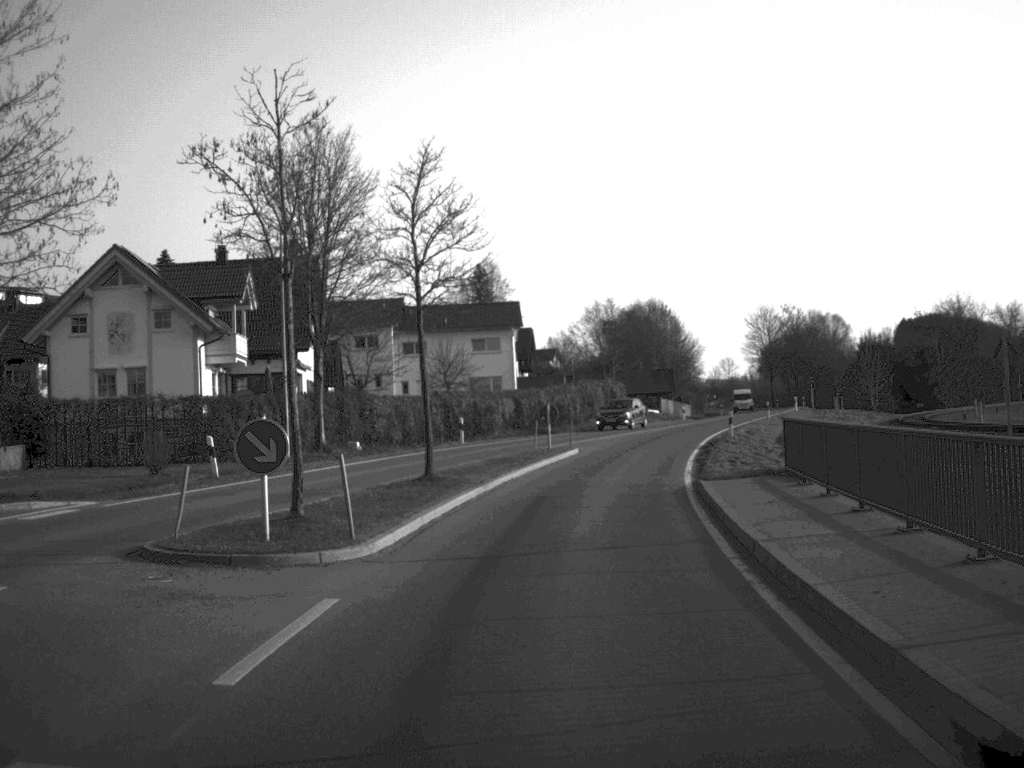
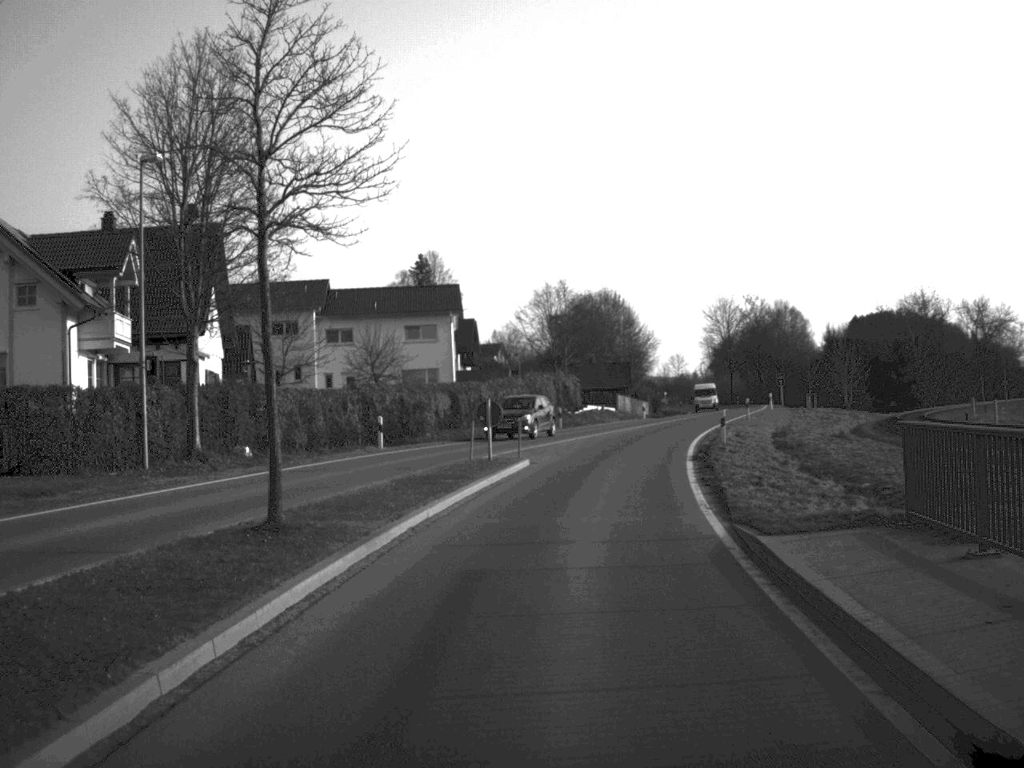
(+0.2, +10.1) m; +3°
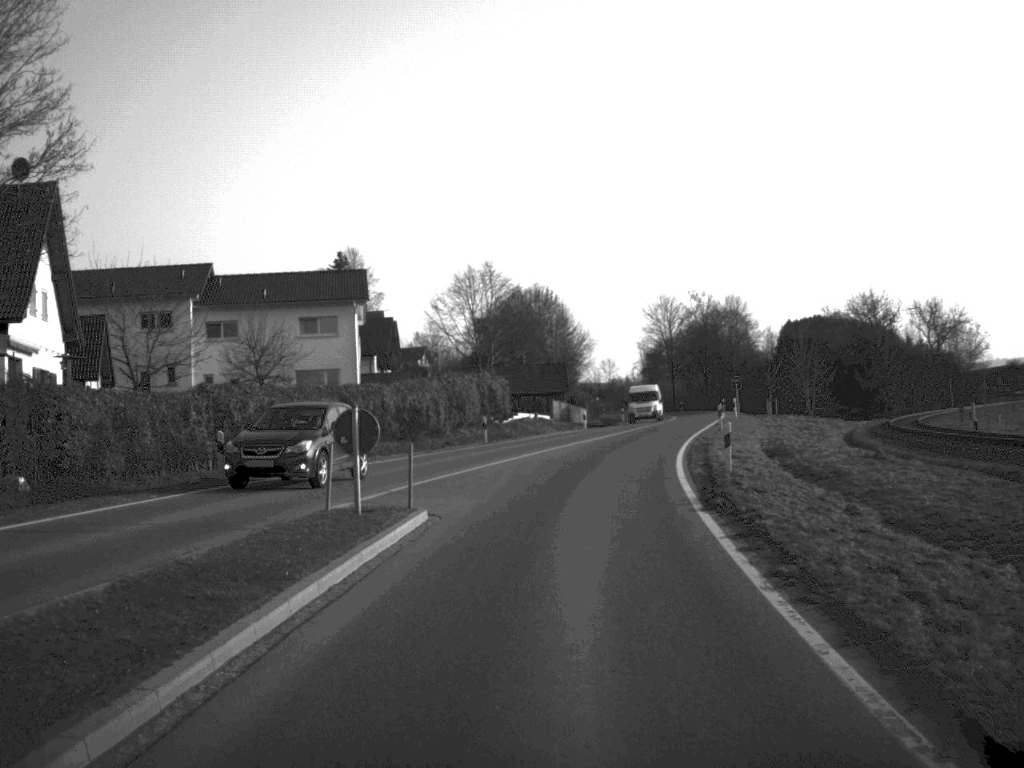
(+0.3, +12.2) m; +3°
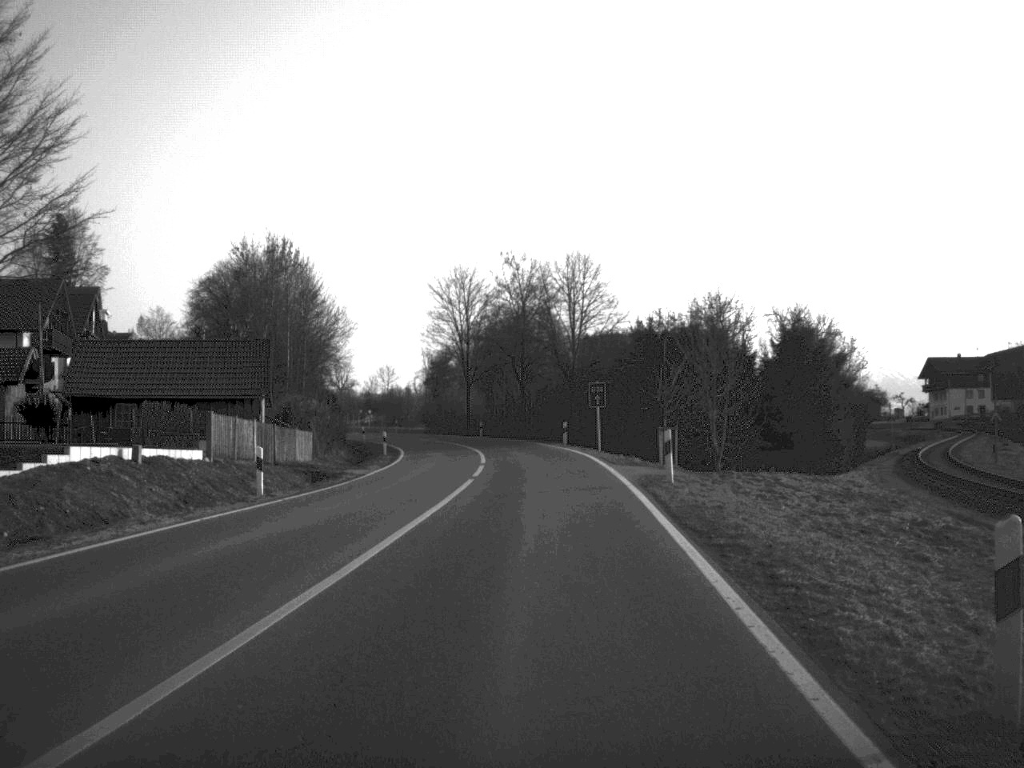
(+3.9, +42.1) m; +10°
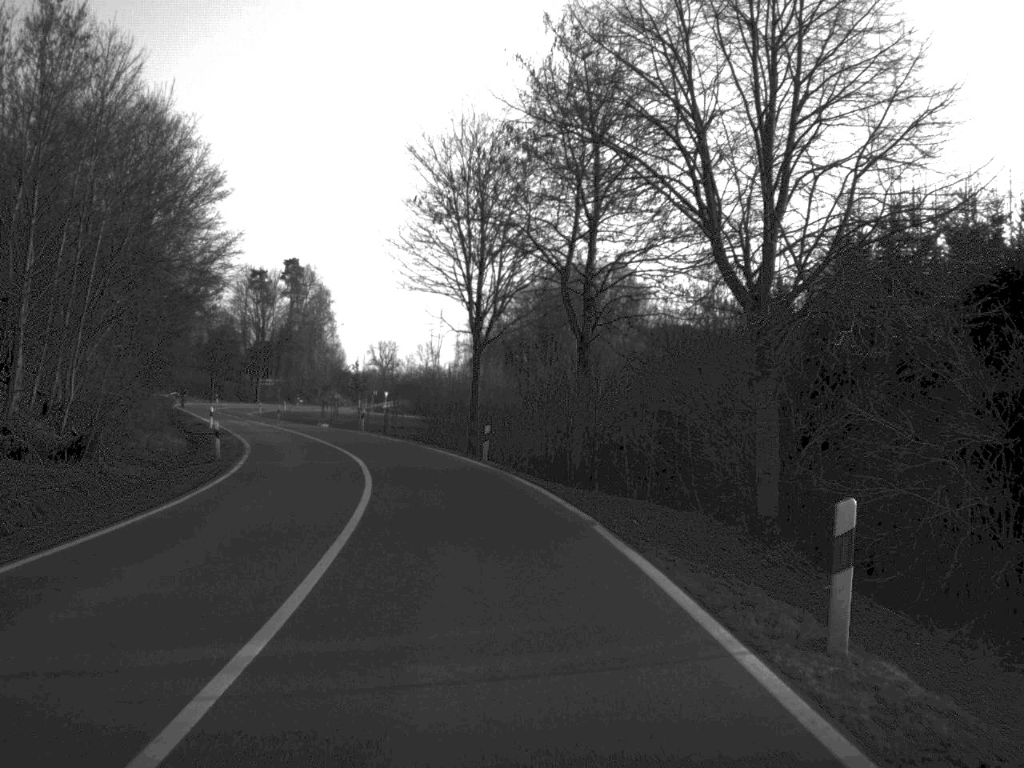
(-0.1, +46.2) m; -3°
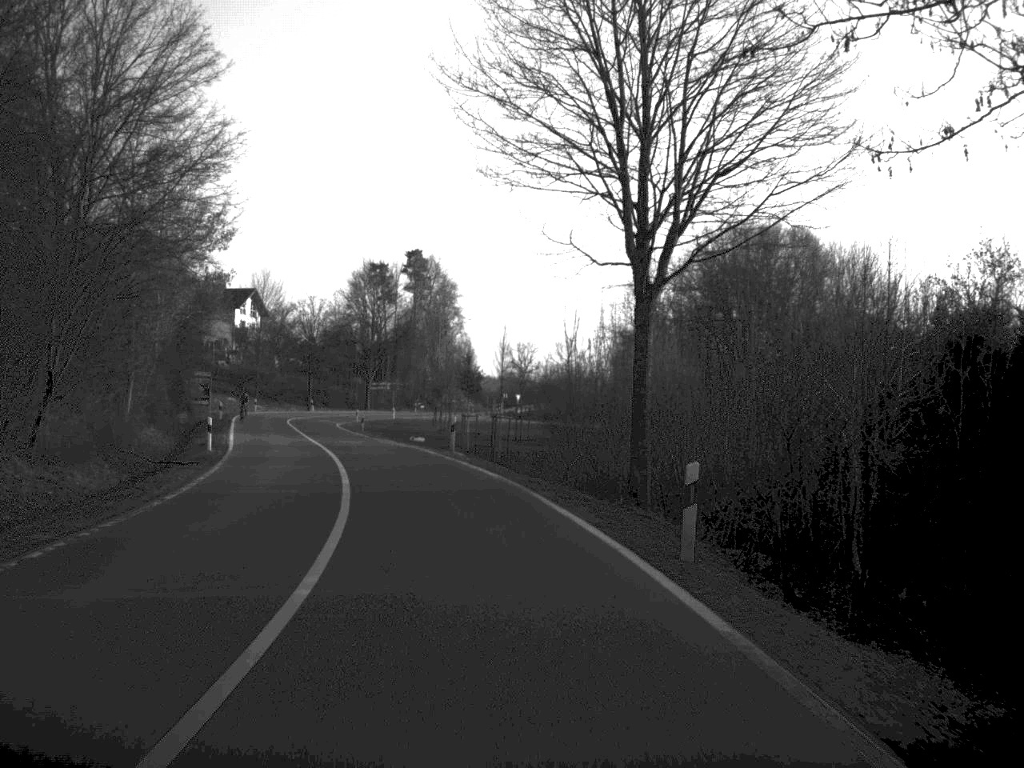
(-1.3, +23.6) m; -6°
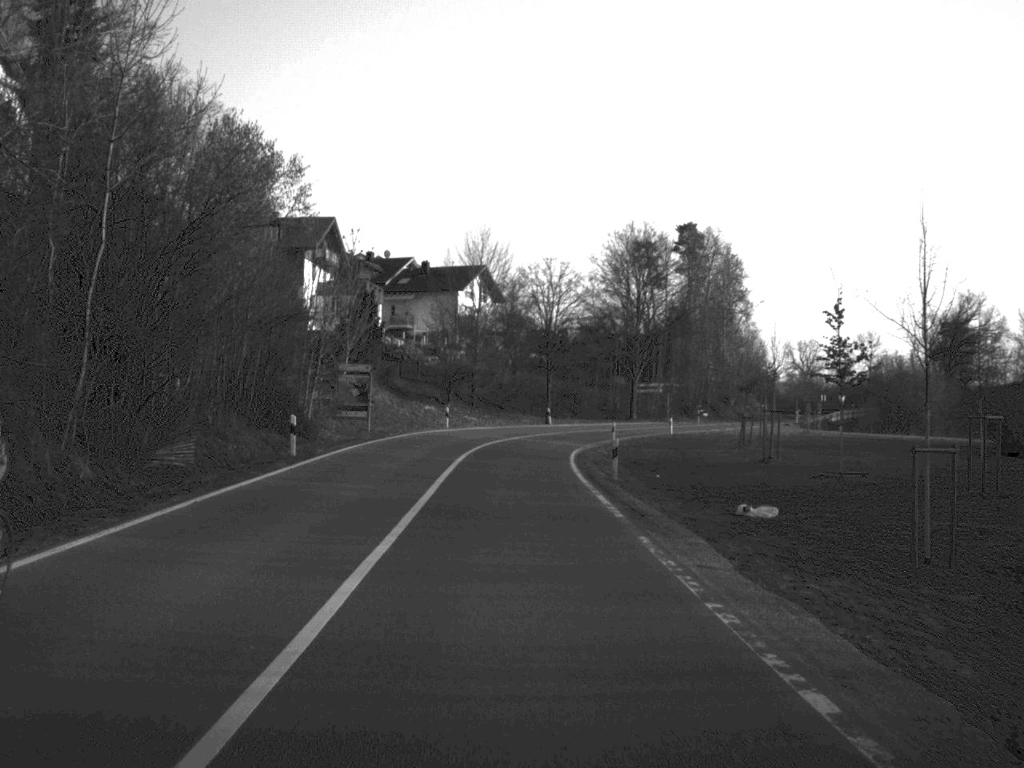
(-4.3, +38.3) m; -12°
